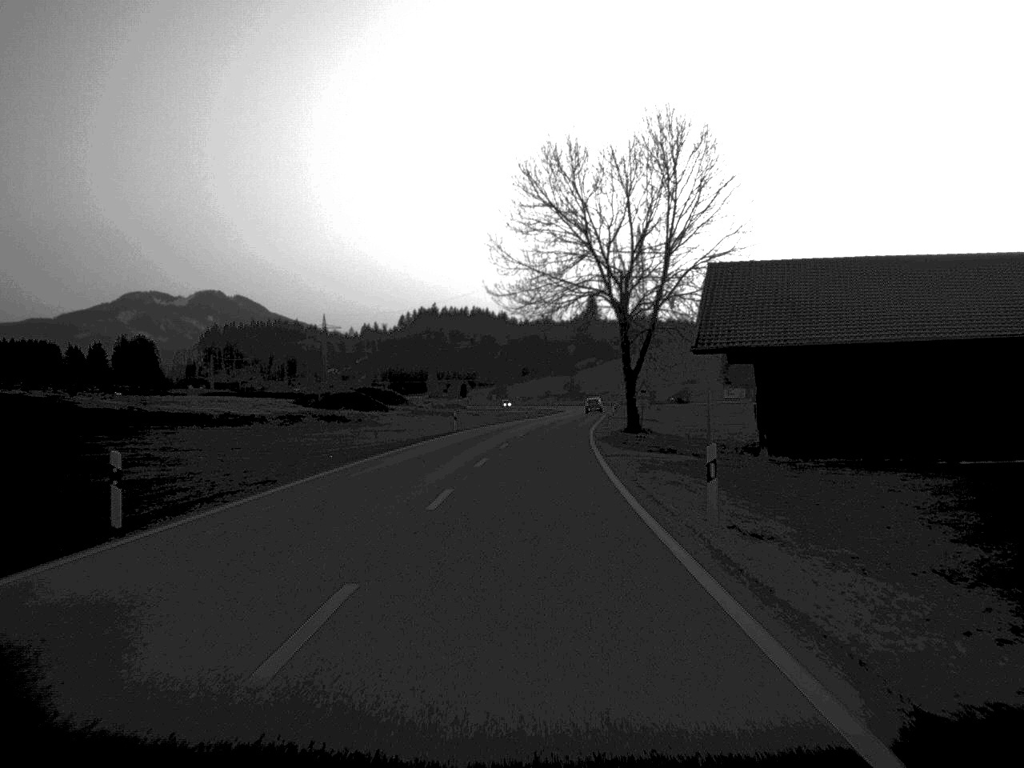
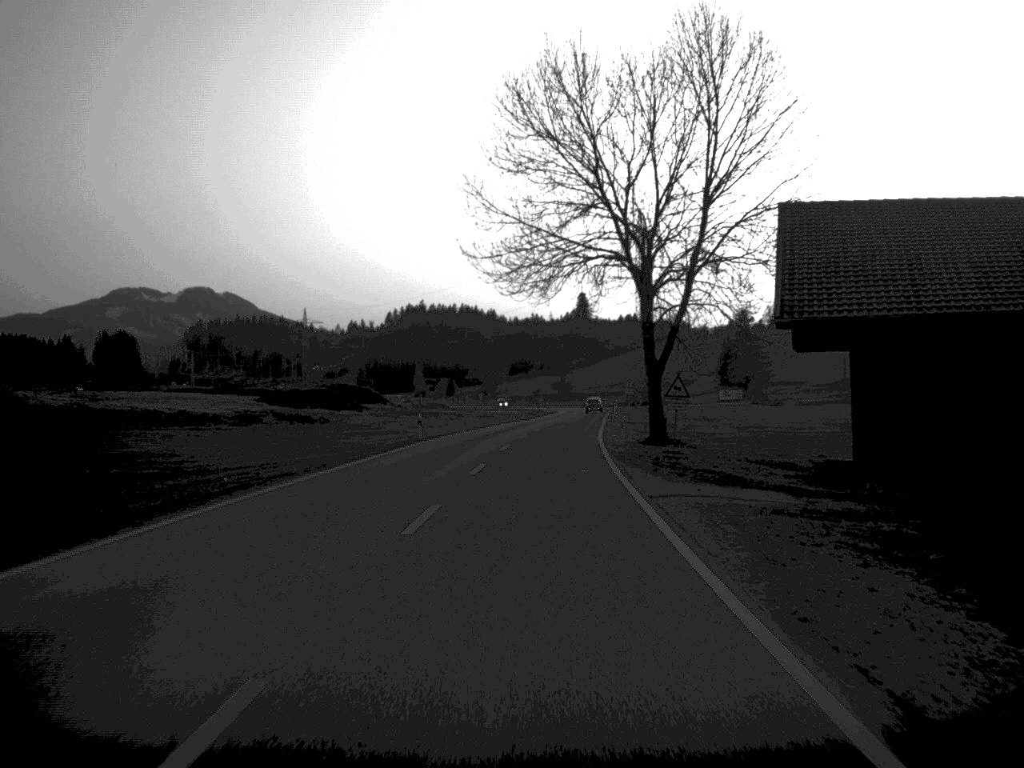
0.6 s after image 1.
(+0.1, +15.8) m; +1°
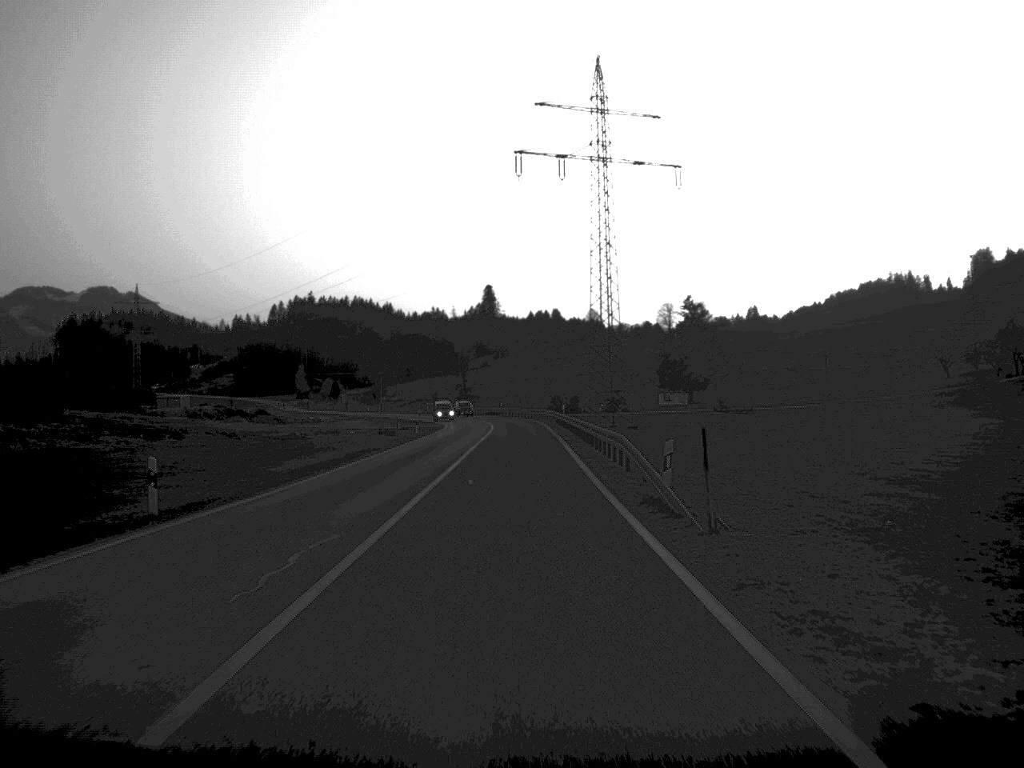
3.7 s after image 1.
(+3.4, +79.3) m; +4°
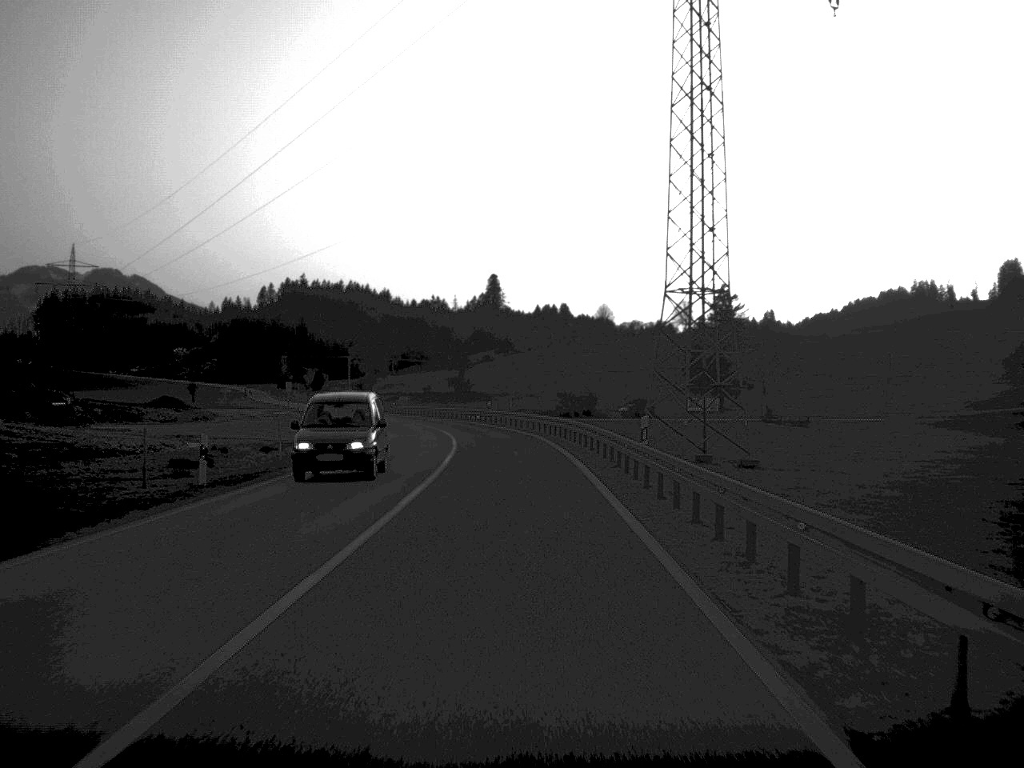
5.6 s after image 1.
(0.0, +46.4) m; 0°
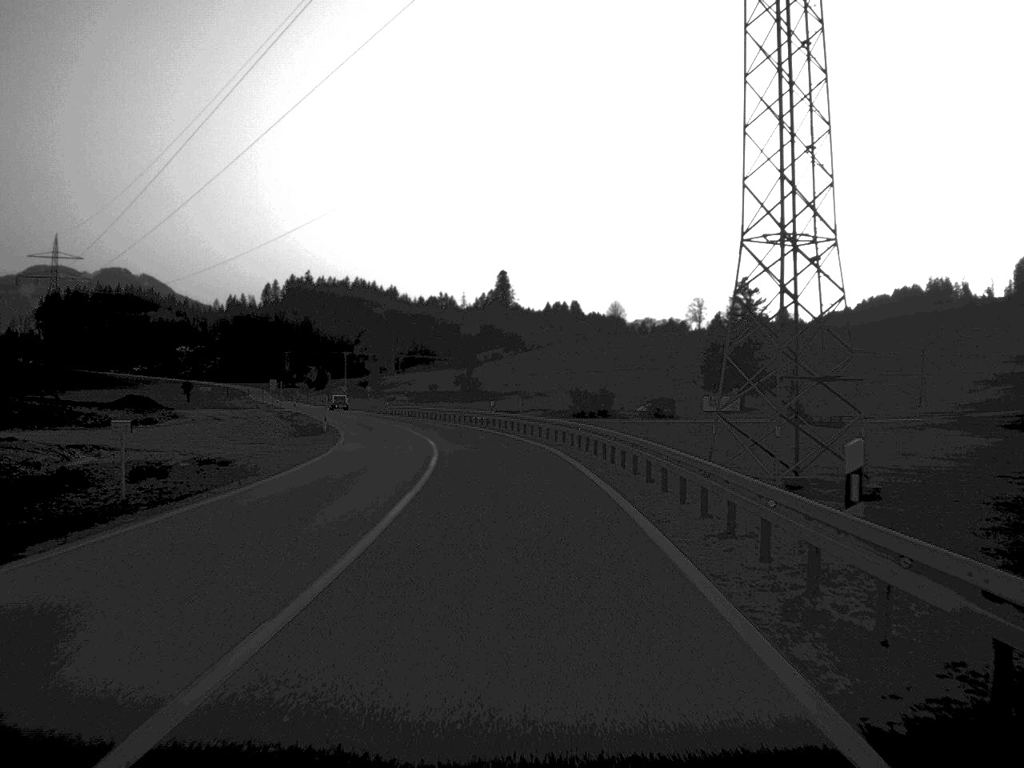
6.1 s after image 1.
(-0.1, +14.3) m; 0°
